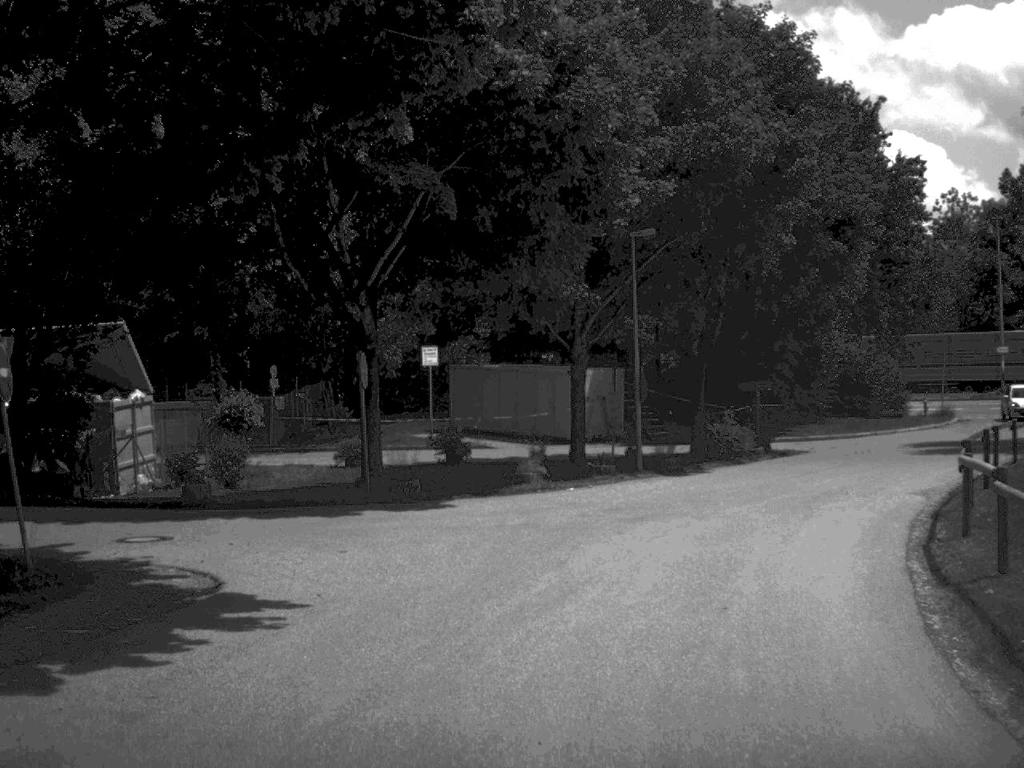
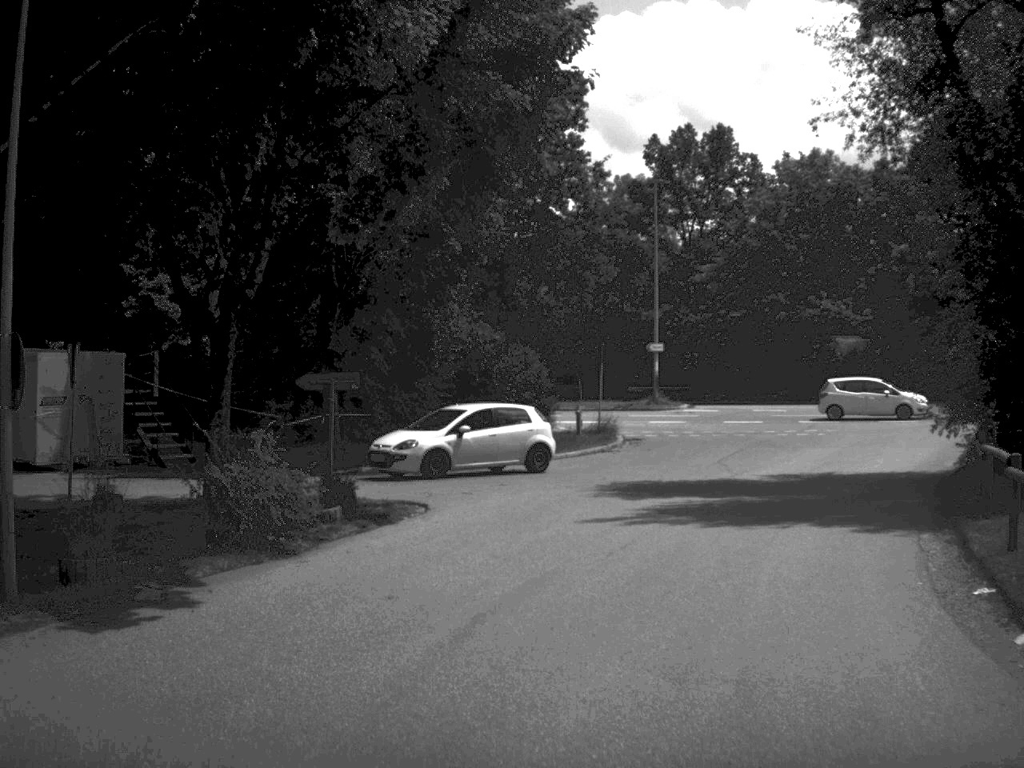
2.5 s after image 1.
(+2.6, +16.4) m; +19°
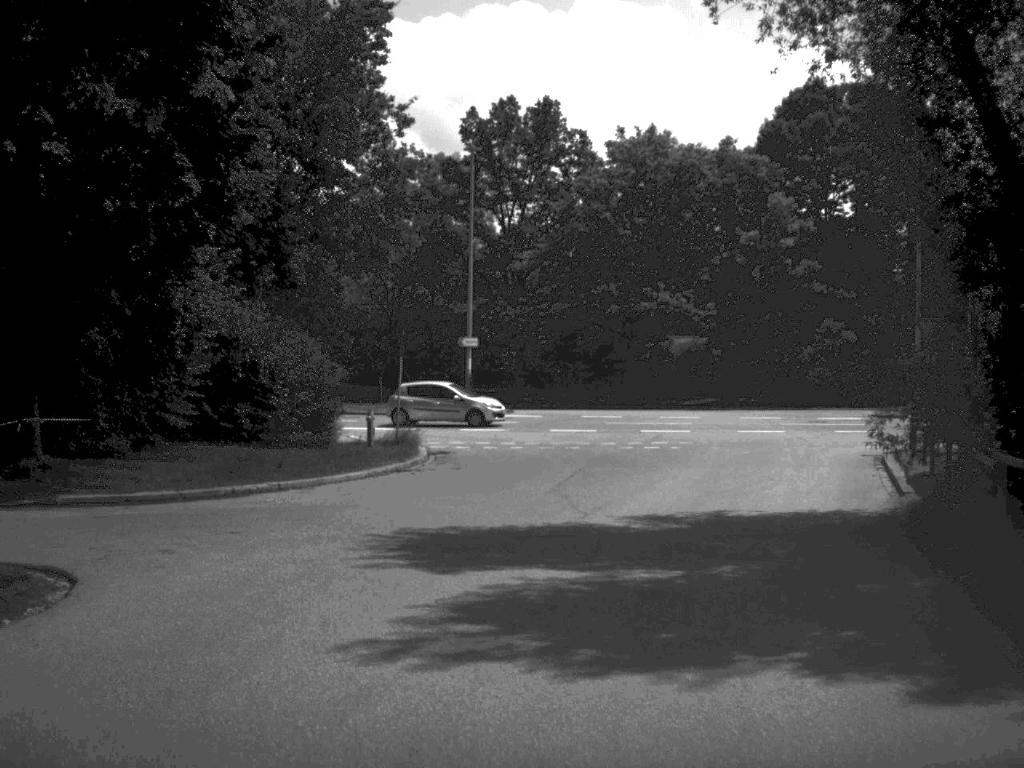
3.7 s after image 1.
(+0.6, +8.0) m; +8°
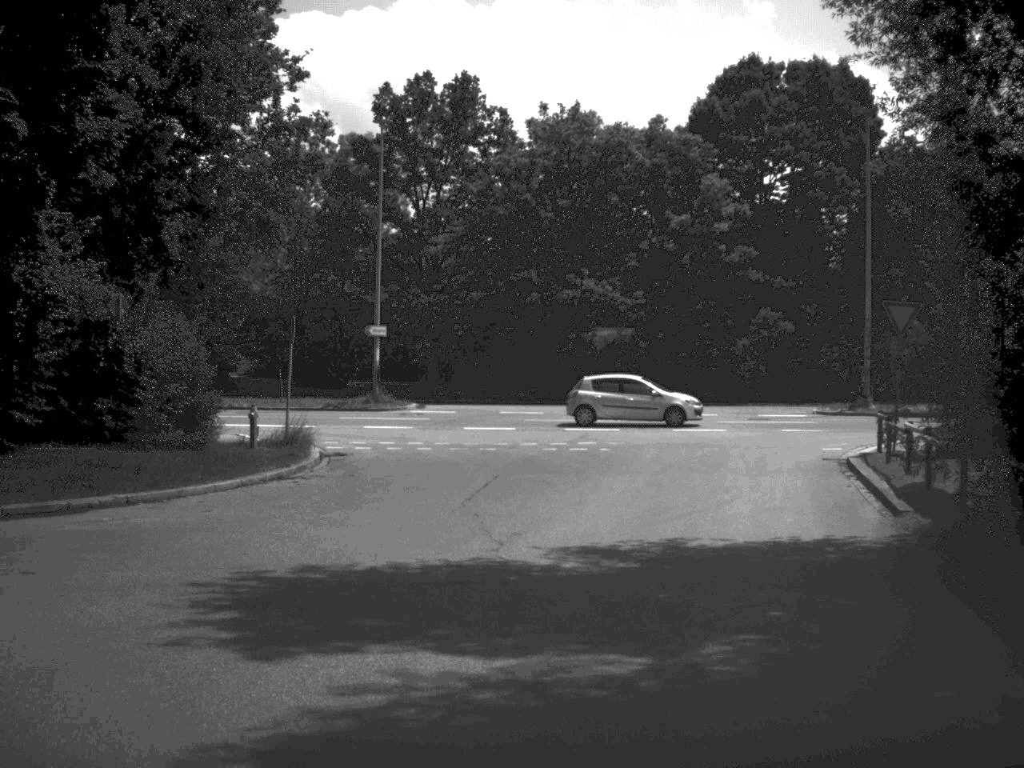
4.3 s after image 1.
(+0.1, +4.0) m; +3°
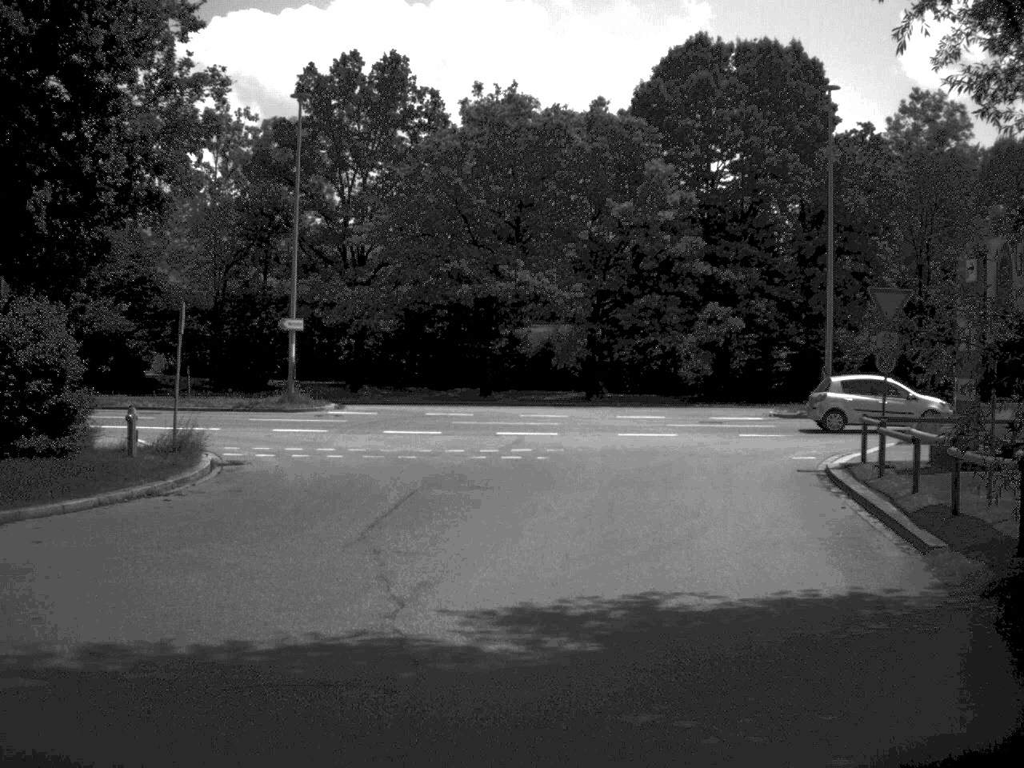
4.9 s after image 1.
(+0.1, +3.8) m; +3°
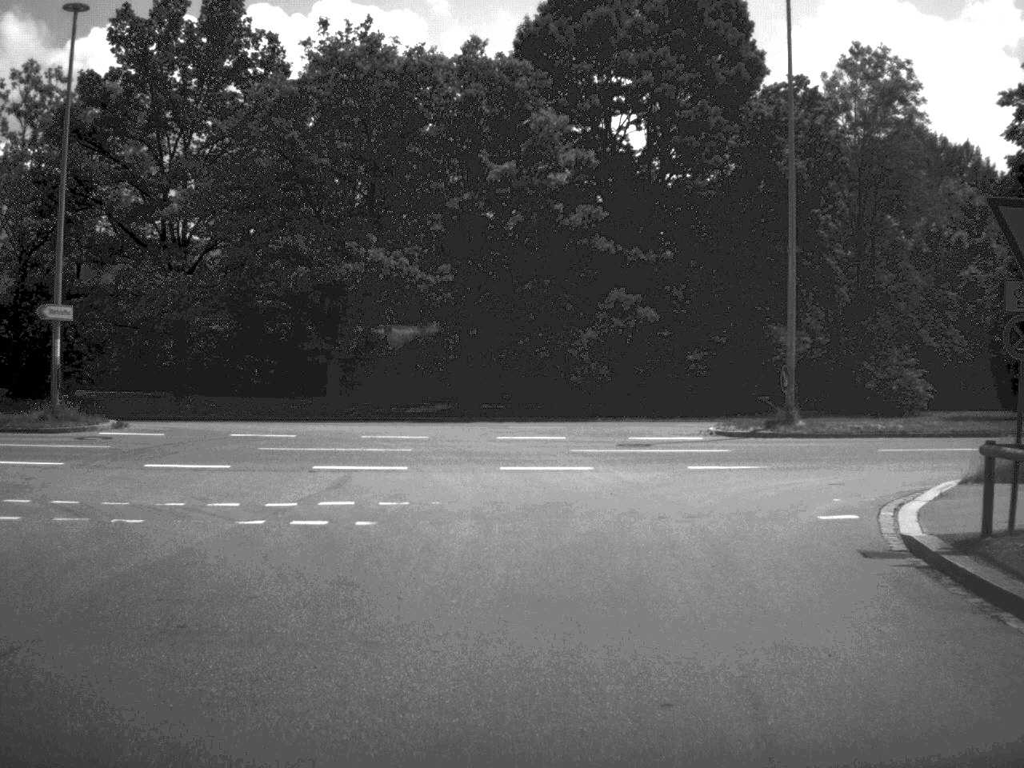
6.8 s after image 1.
(+0.5, +11.1) m; +5°
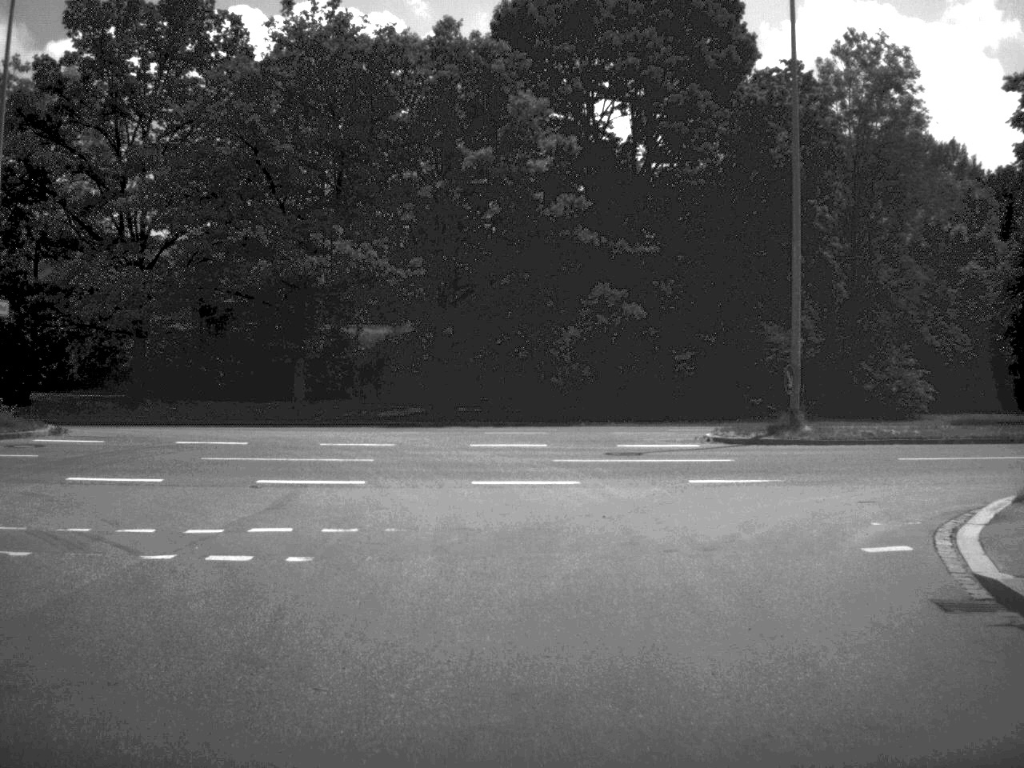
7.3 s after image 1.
(0.0, +2.7) m; +1°
